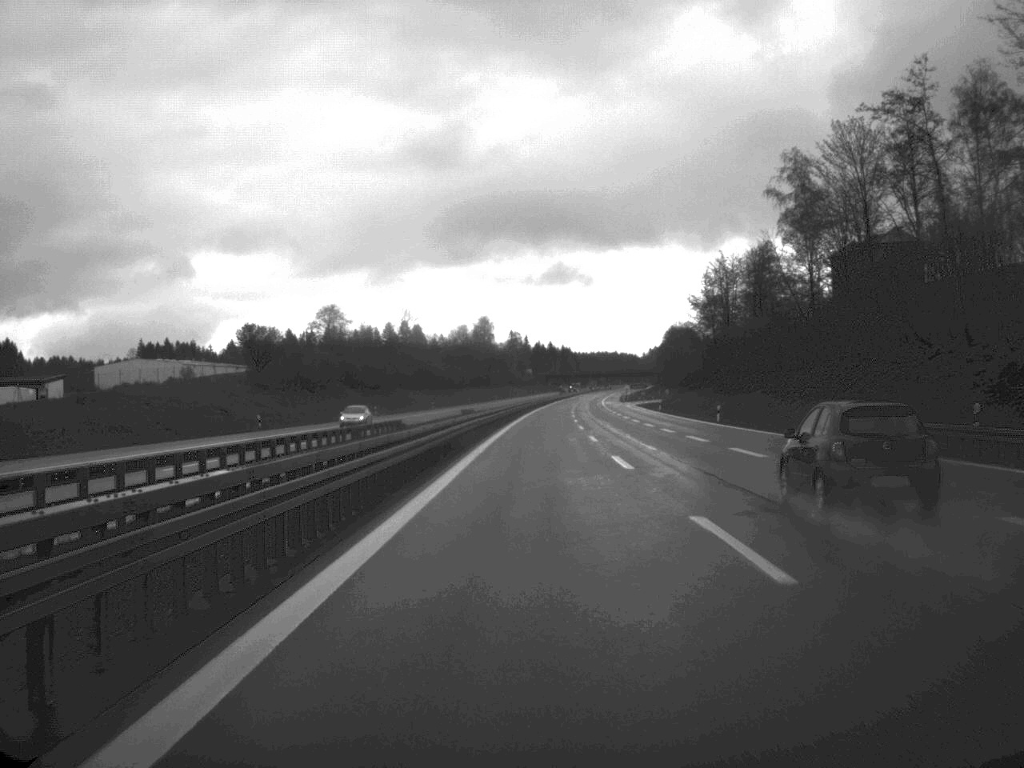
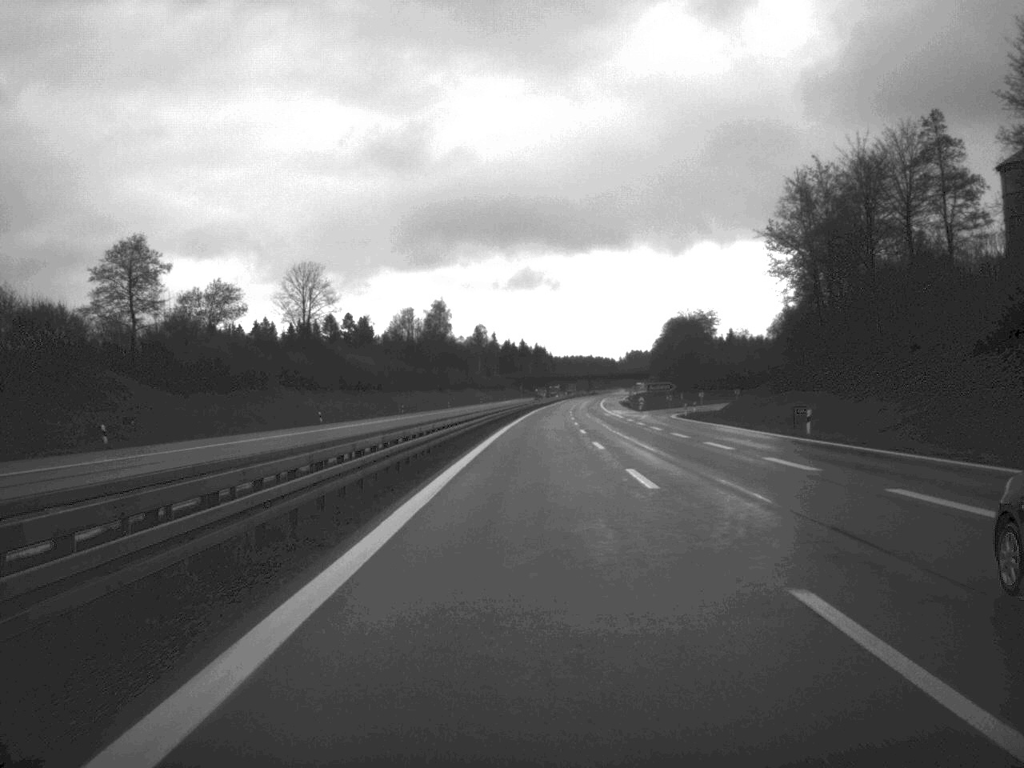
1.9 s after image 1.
(+0.9, +77.2) m; +1°
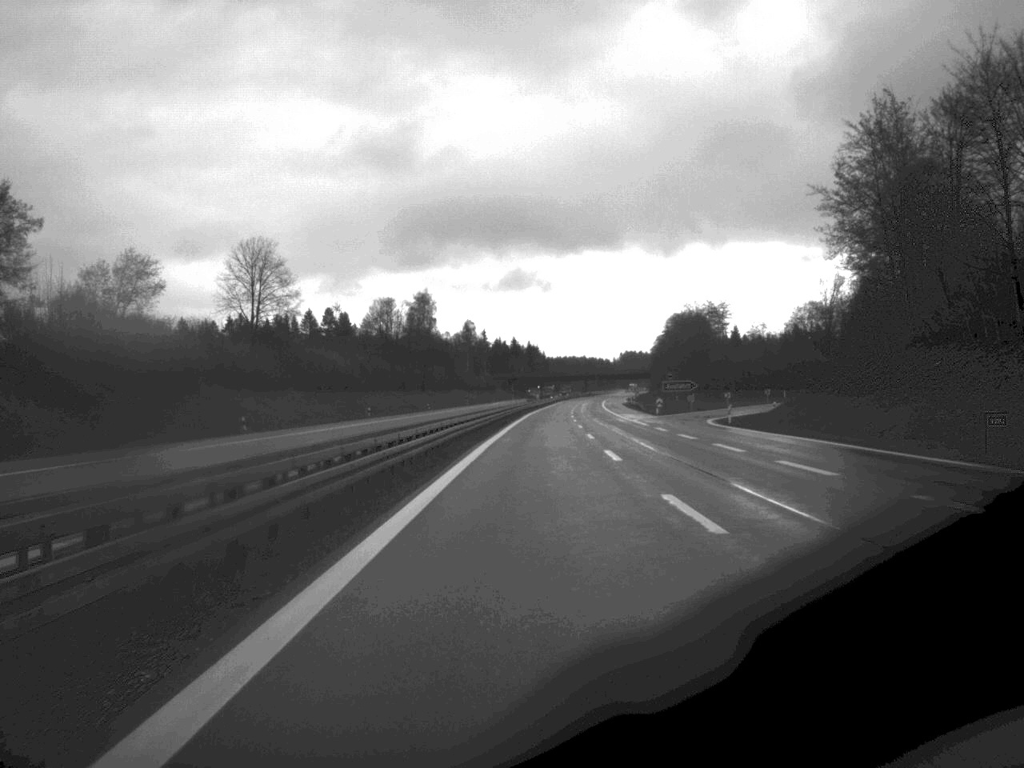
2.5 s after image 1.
(+0.1, +25.2) m; 0°
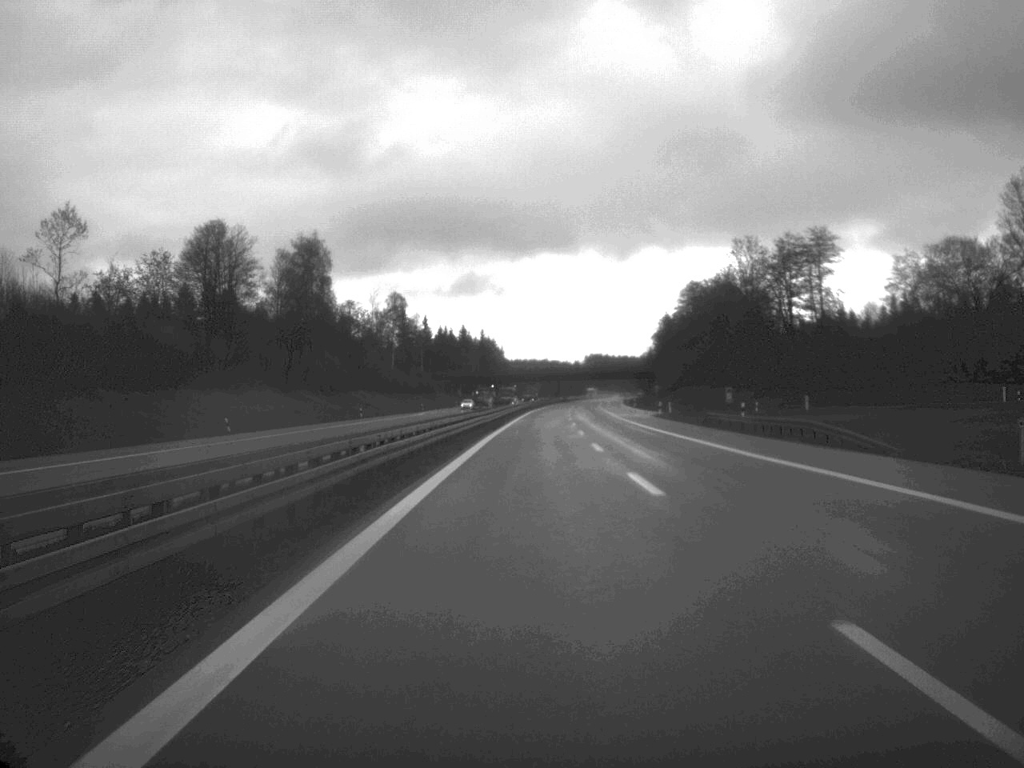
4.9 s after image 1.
(+1.5, +100.6) m; +2°
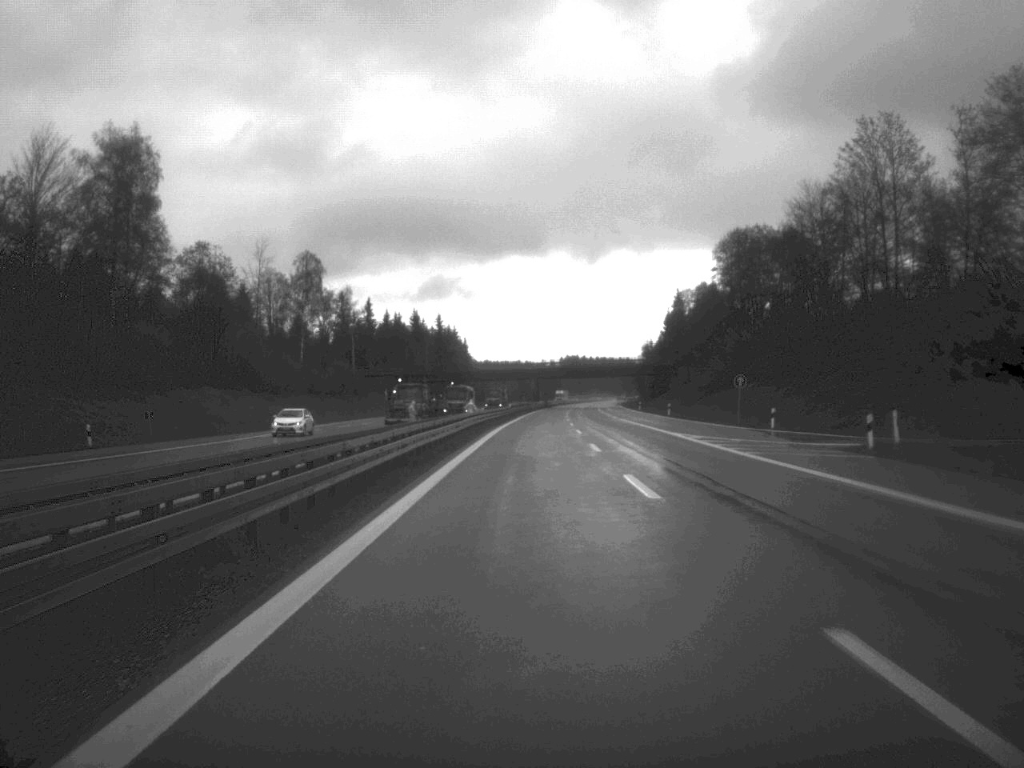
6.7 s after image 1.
(+0.7, +71.1) m; +1°
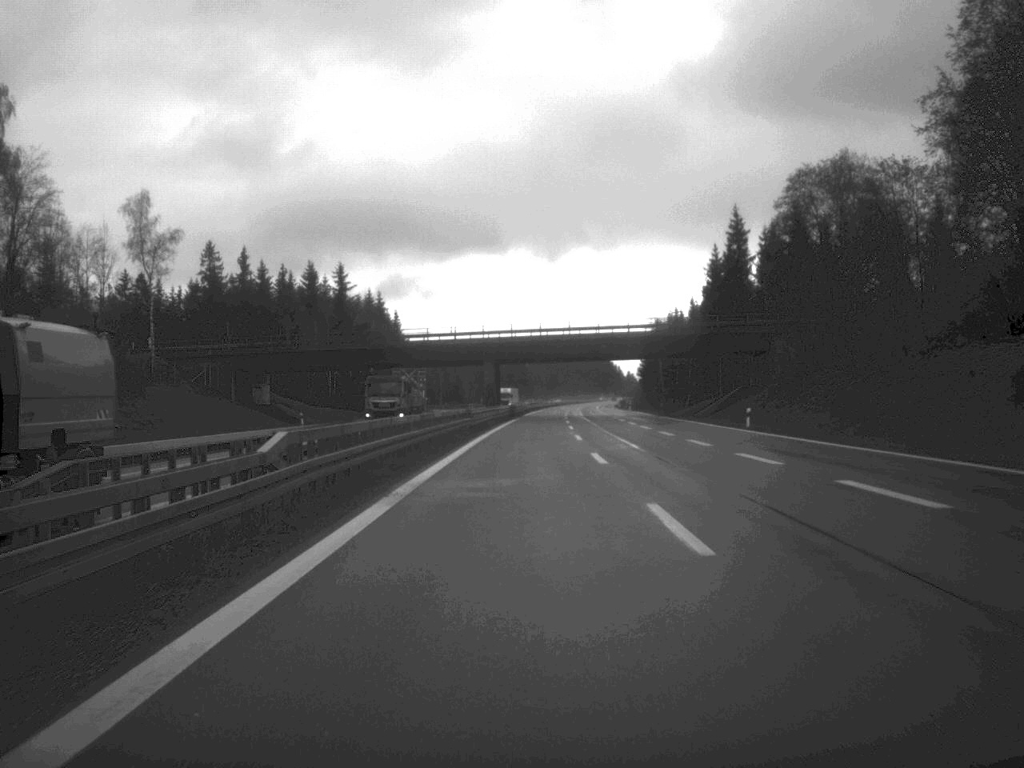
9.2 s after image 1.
(+1.3, +96.3) m; +1°
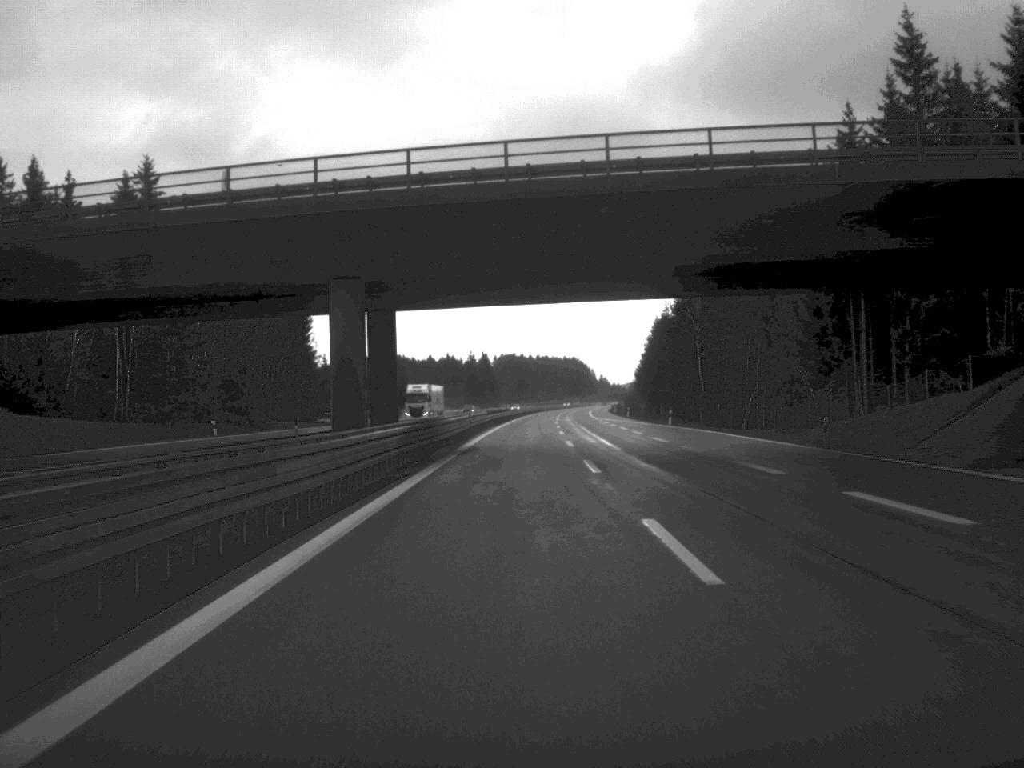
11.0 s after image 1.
(+0.8, +72.4) m; +1°
